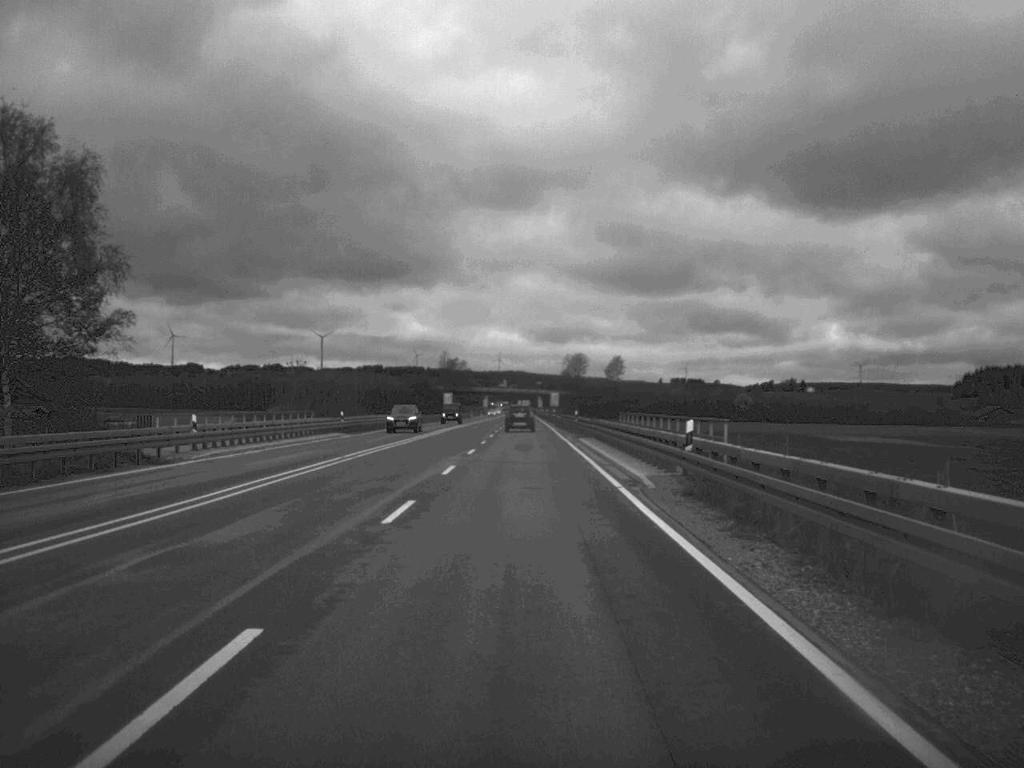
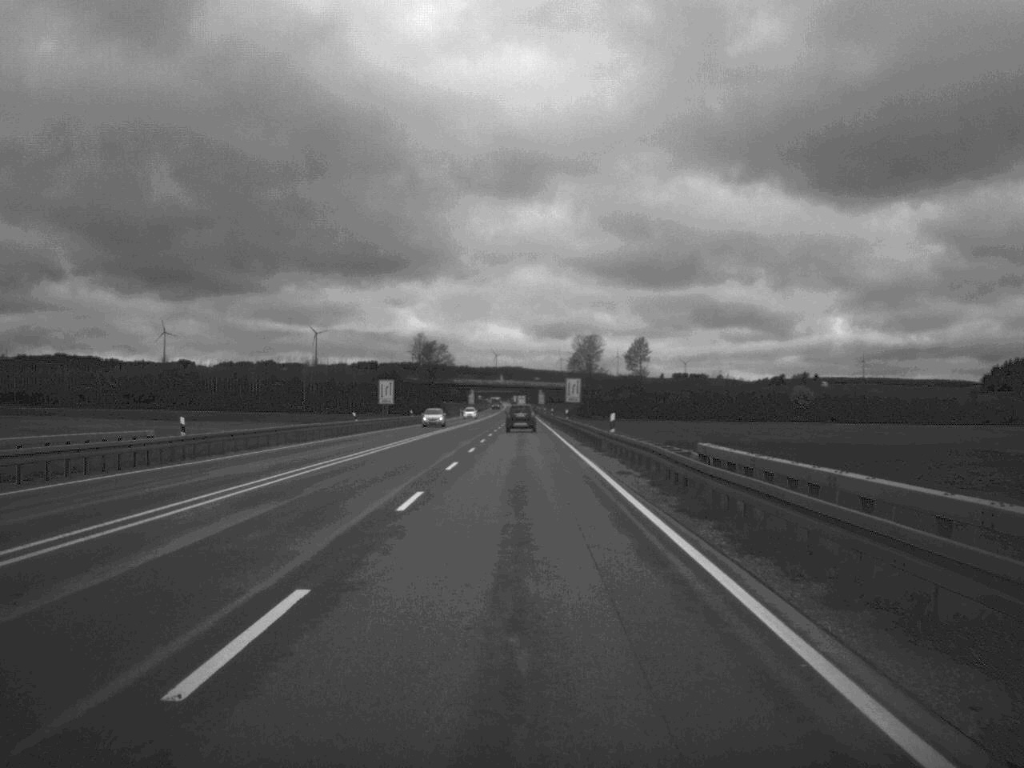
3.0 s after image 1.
(0.0, +81.6) m; 0°
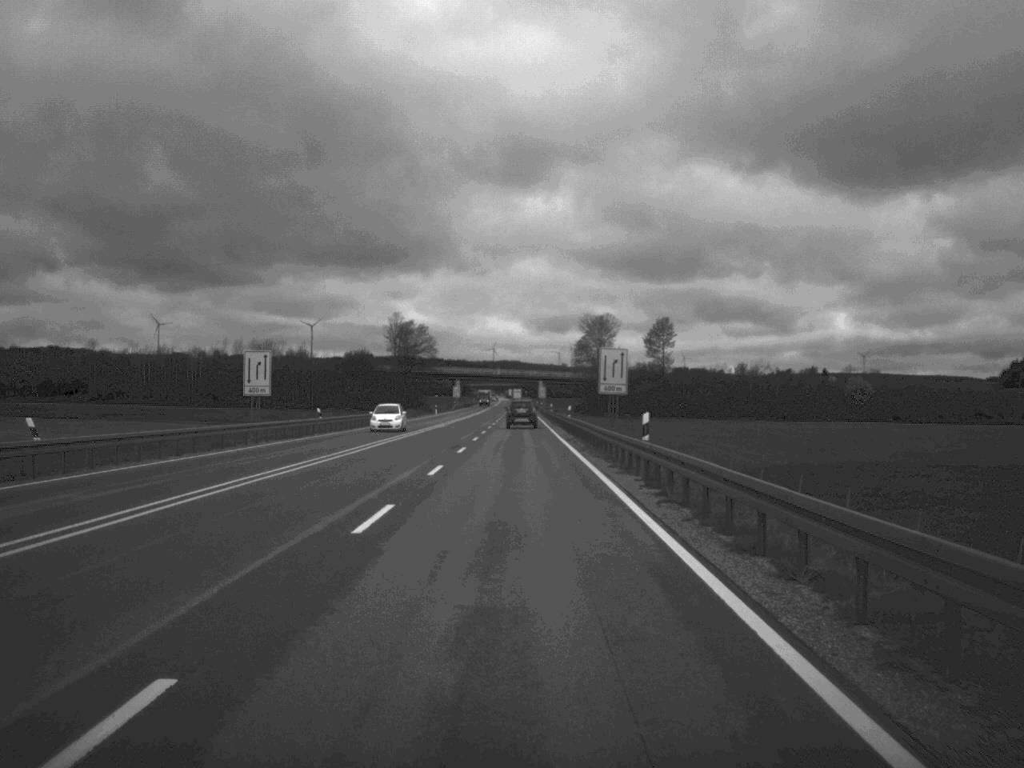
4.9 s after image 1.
(0.0, +51.6) m; 0°
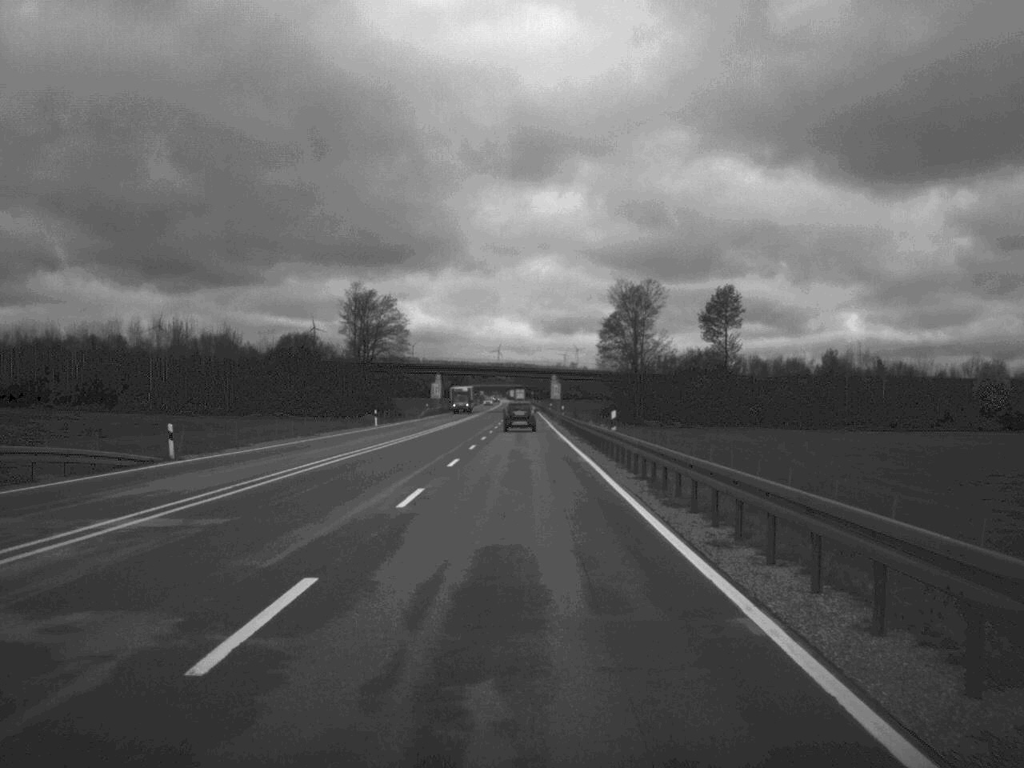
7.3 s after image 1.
(-0.3, +67.4) m; 0°
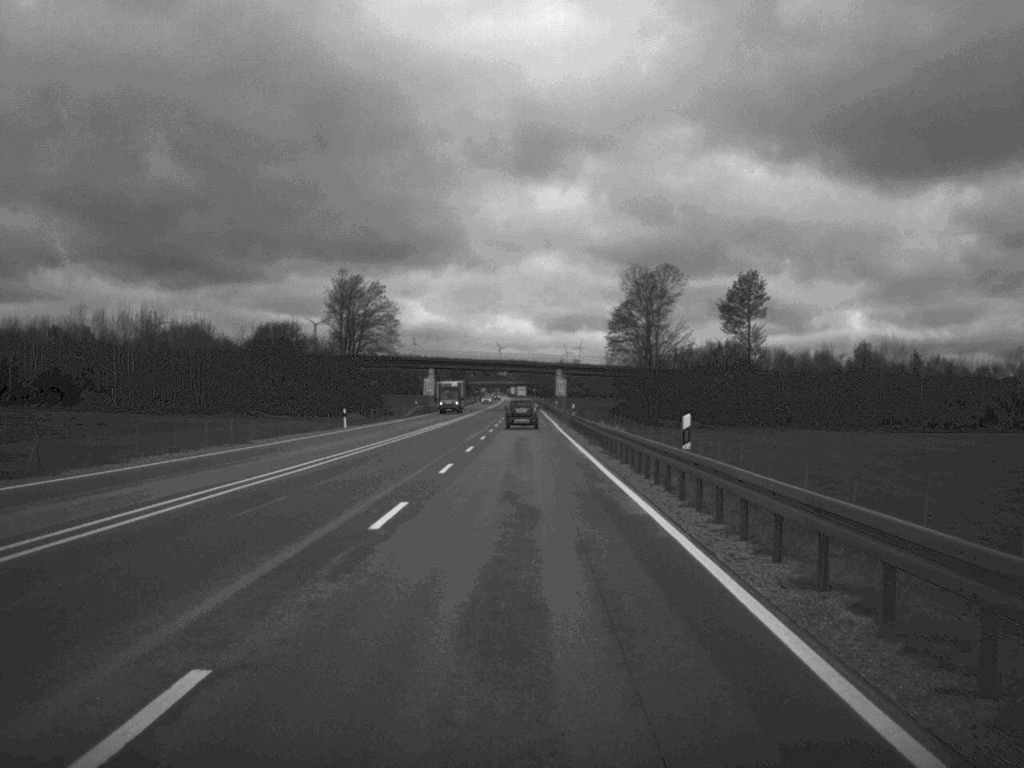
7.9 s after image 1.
(0.0, +15.9) m; 0°
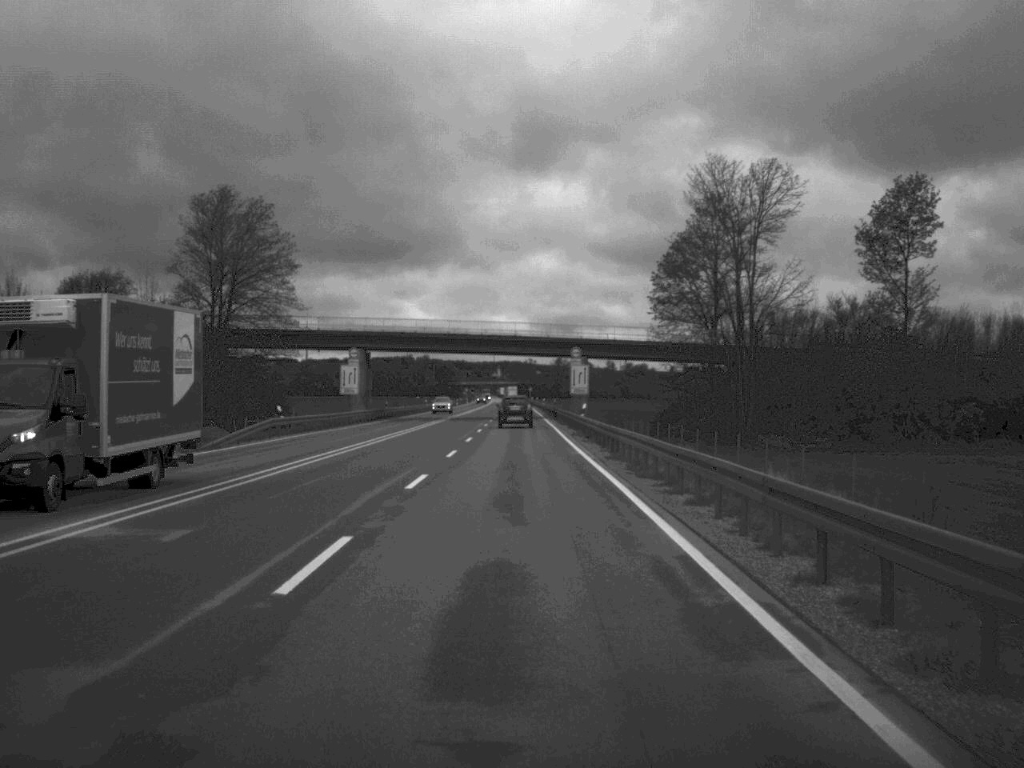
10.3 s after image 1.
(+0.1, +65.2) m; 0°
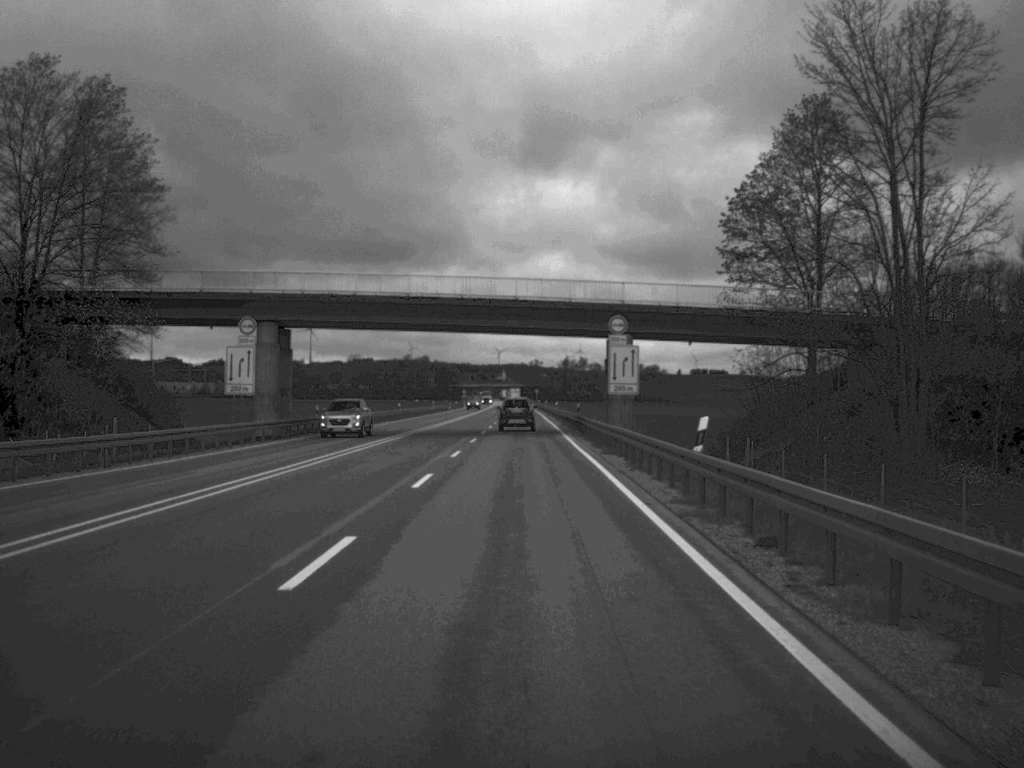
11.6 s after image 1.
(-0.1, +35.4) m; 0°
